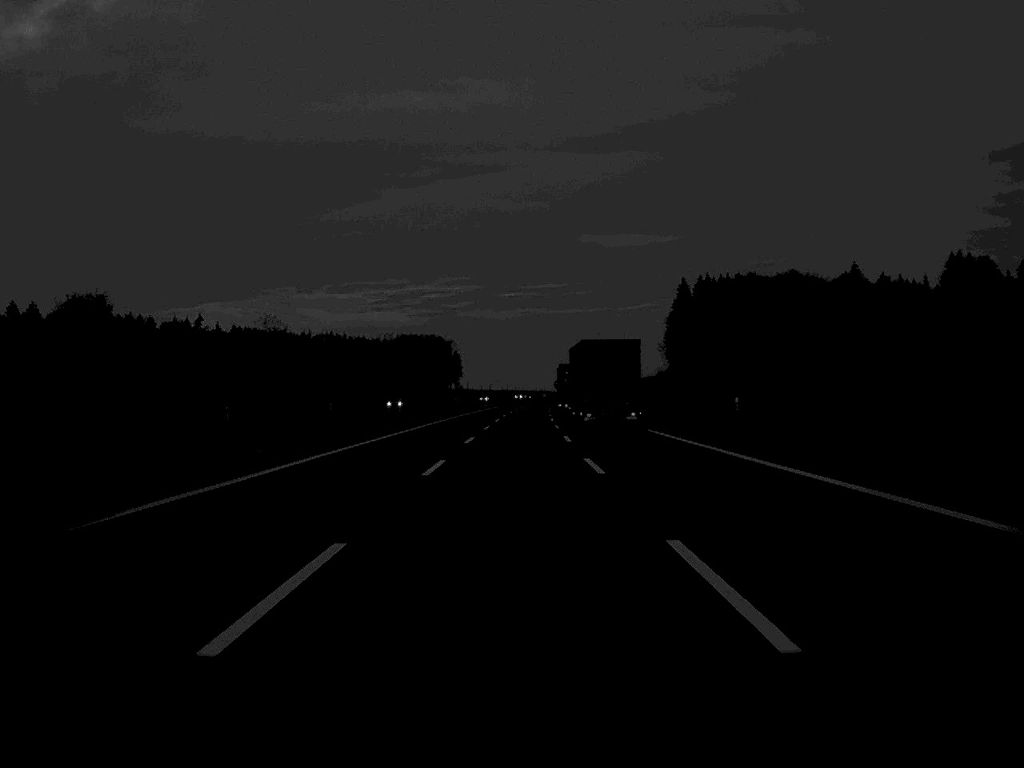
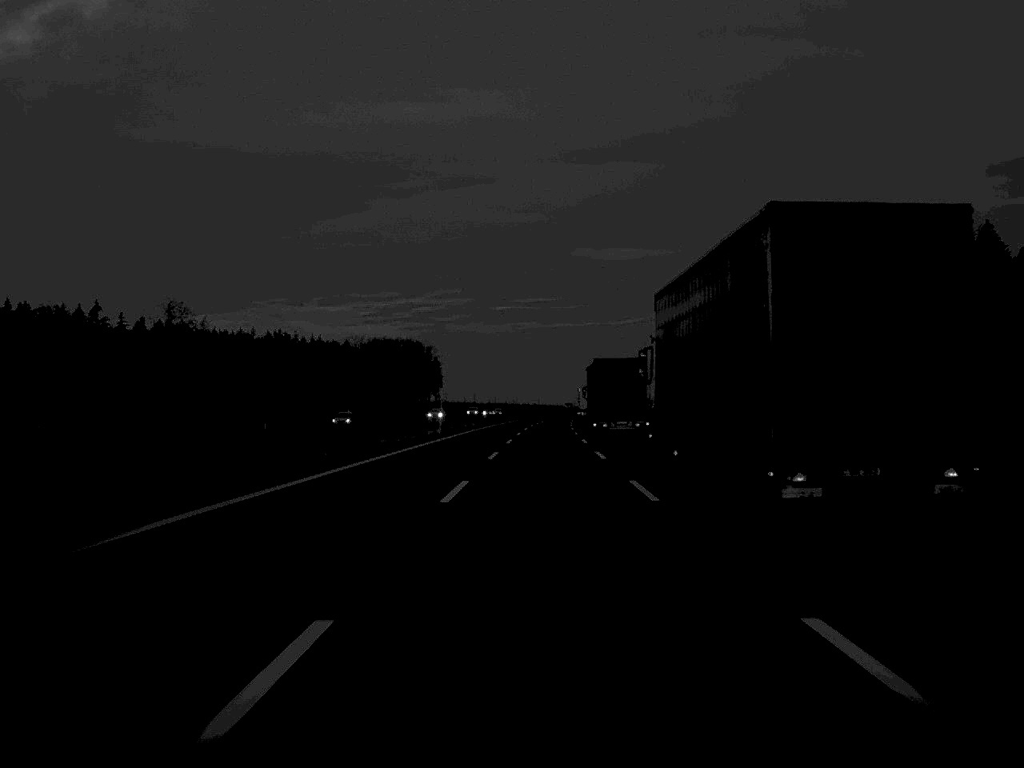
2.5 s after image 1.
(-0.2, +93.8) m; +1°
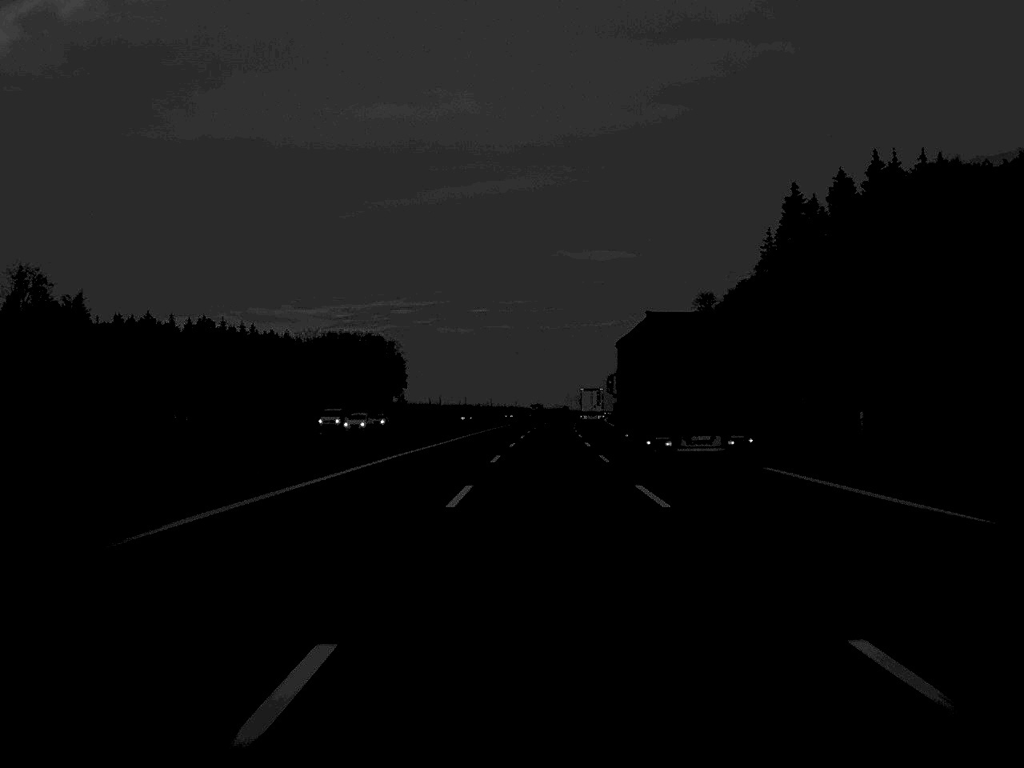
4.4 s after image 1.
(+0.8, +72.6) m; +1°
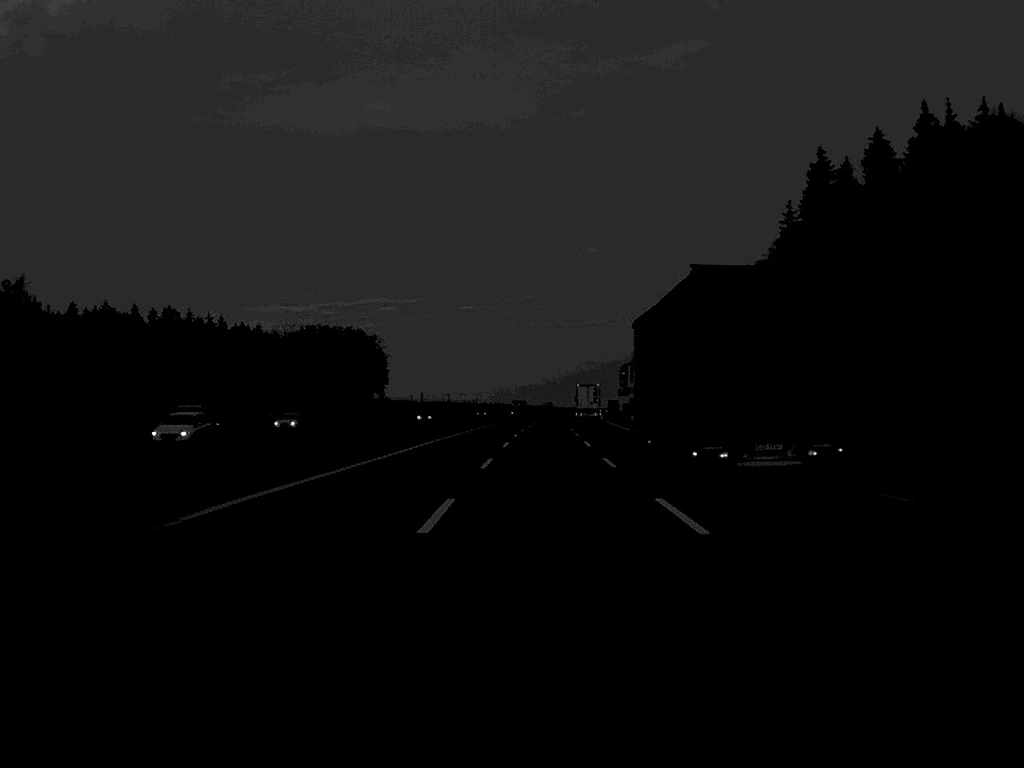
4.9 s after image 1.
(+0.1, +22.8) m; +1°
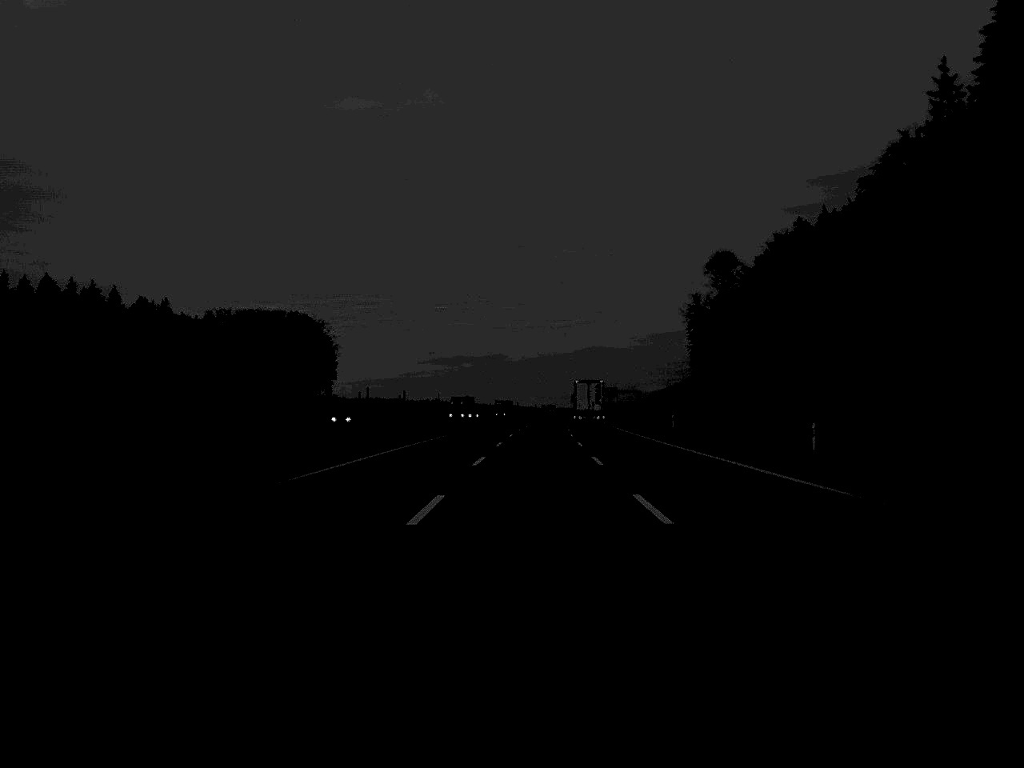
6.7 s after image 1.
(+0.9, +70.4) m; +1°
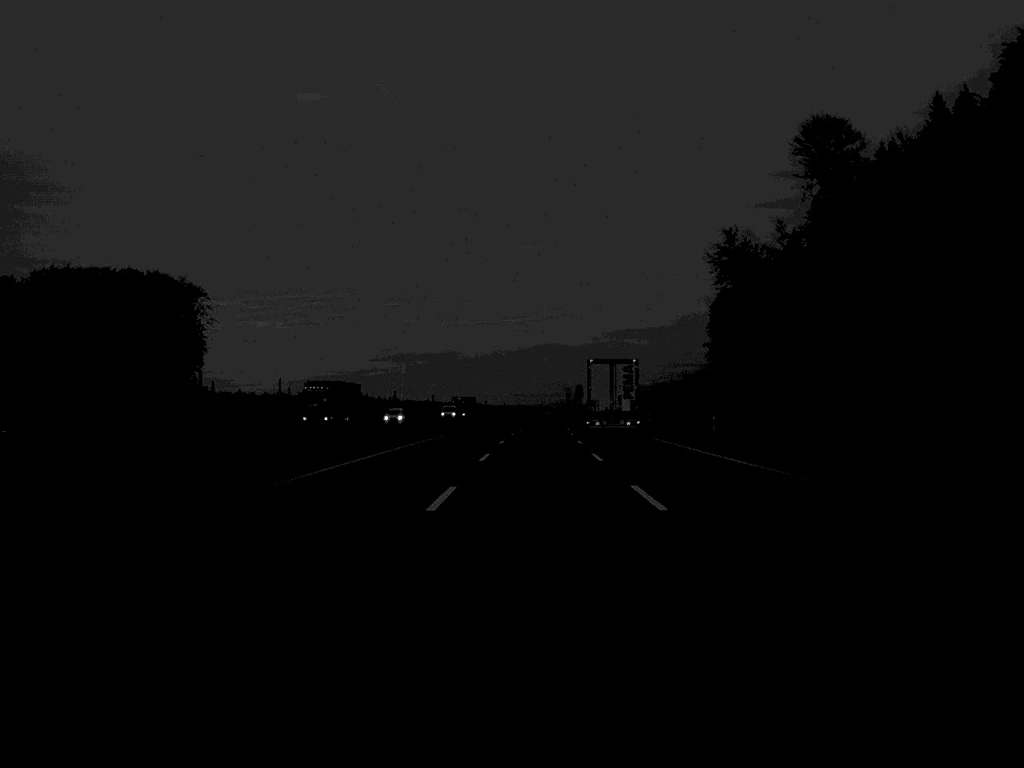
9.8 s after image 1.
(+2.2, +123.5) m; +2°
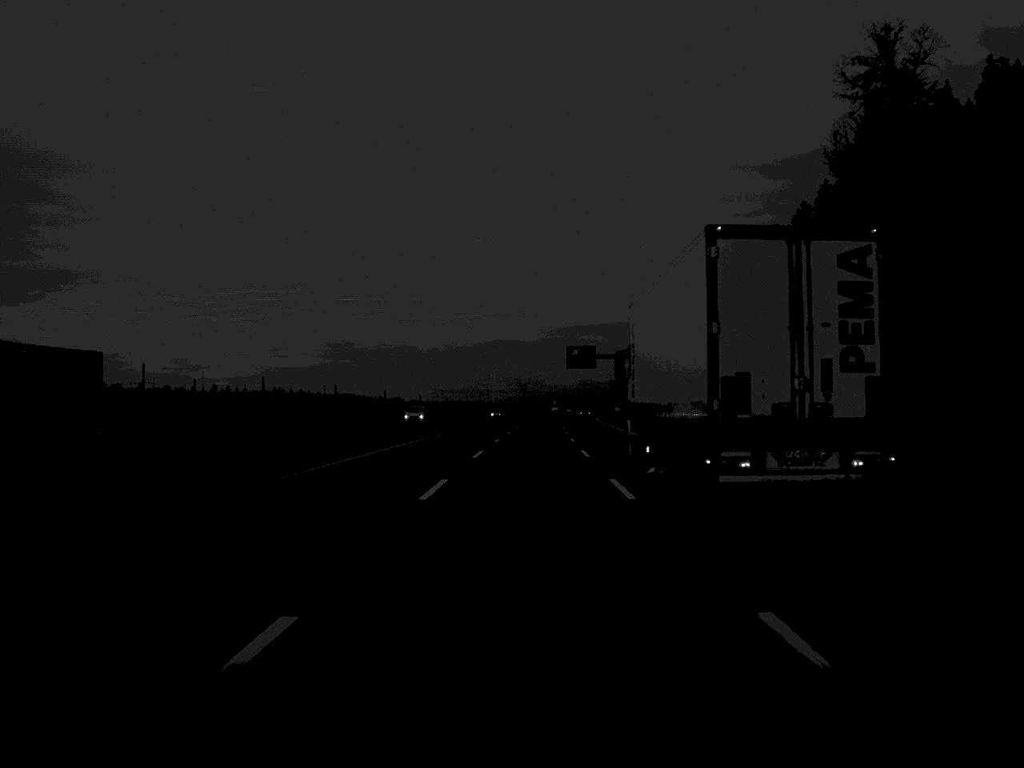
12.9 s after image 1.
(+2.3, +123.1) m; +2°
